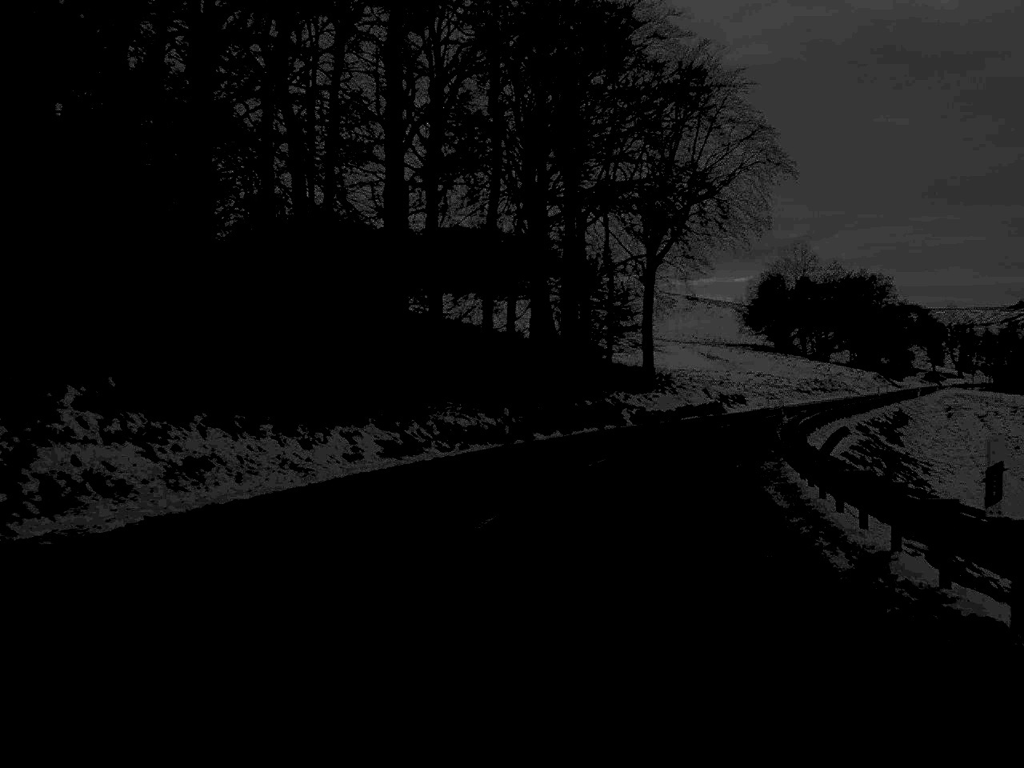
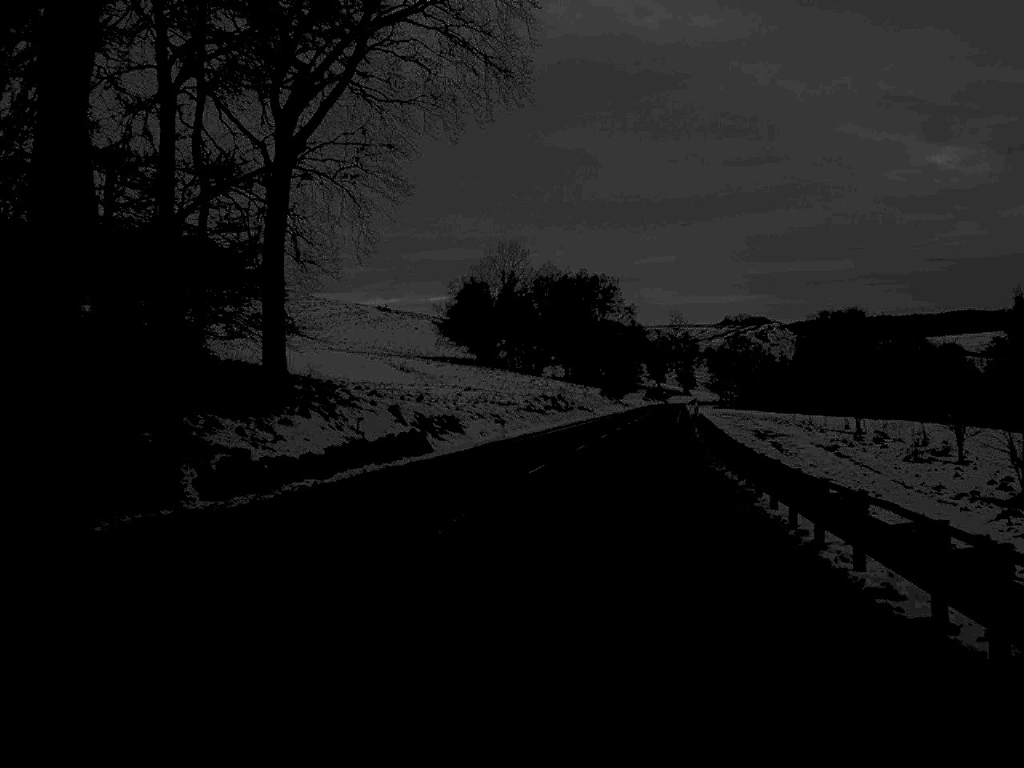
(+4.8, +35.2) m; +13°
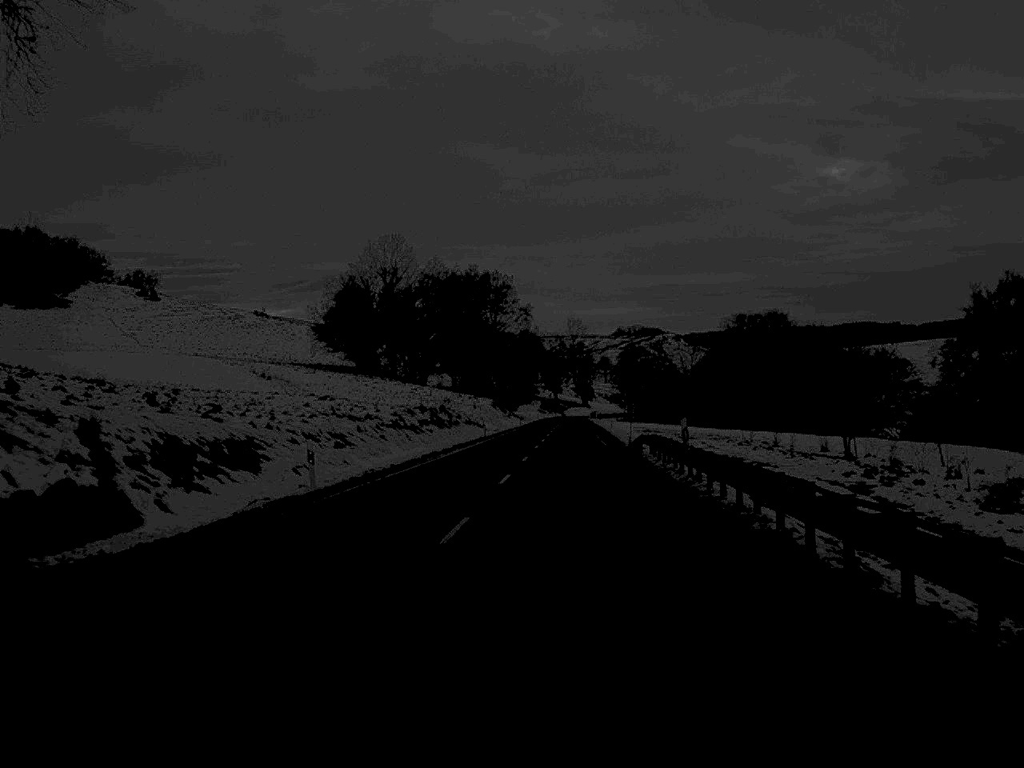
(+1.1, +23.3) m; +5°
